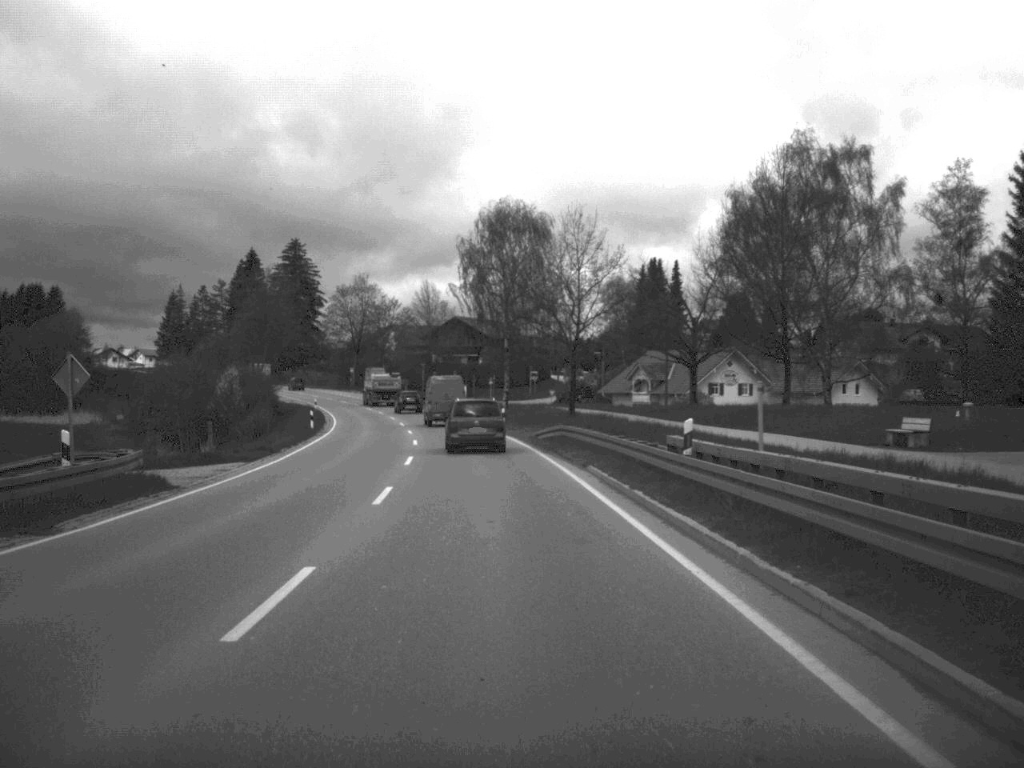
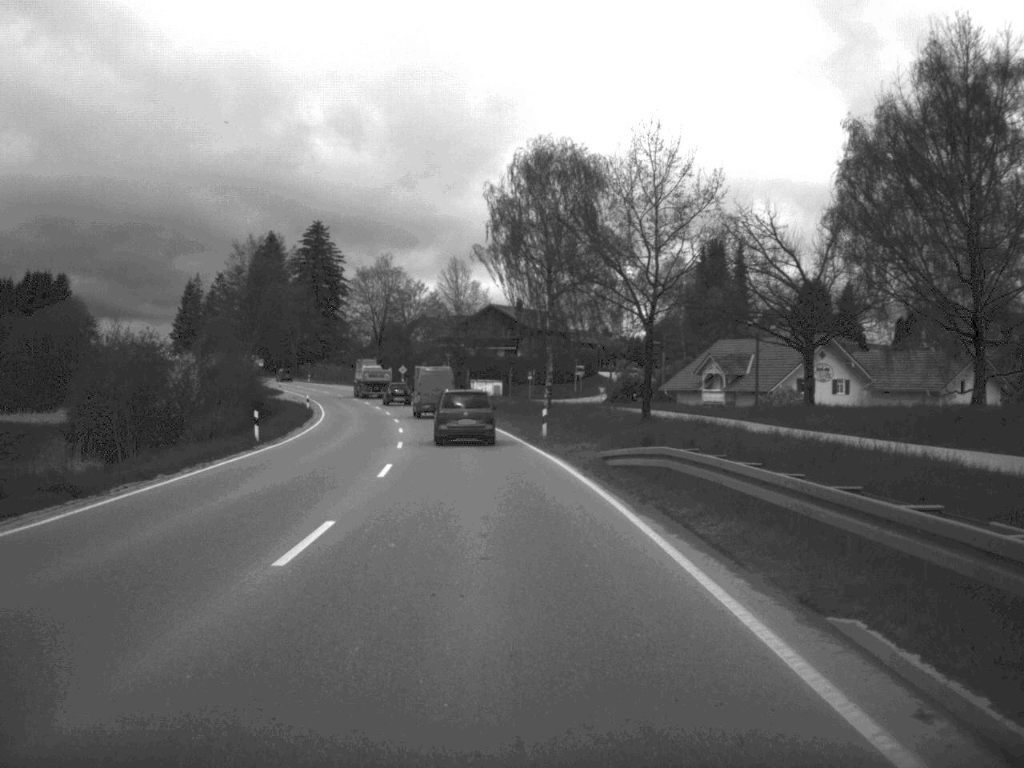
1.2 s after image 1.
(-0.3, +20.5) m; -2°
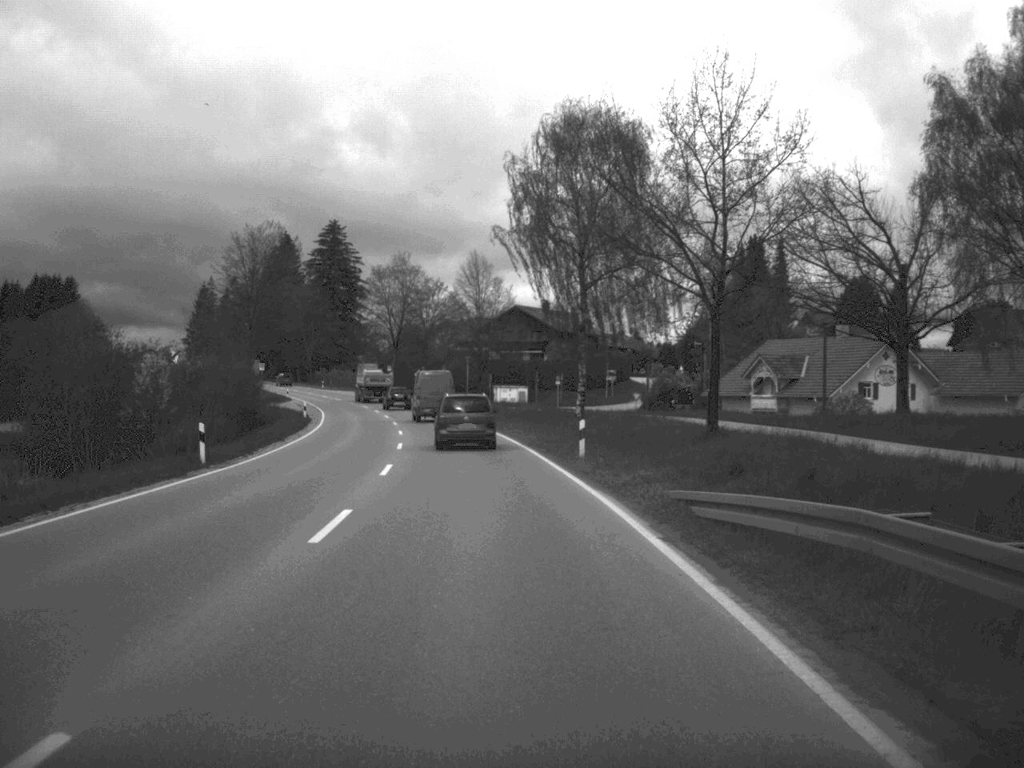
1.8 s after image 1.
(-0.1, +9.9) m; -1°
